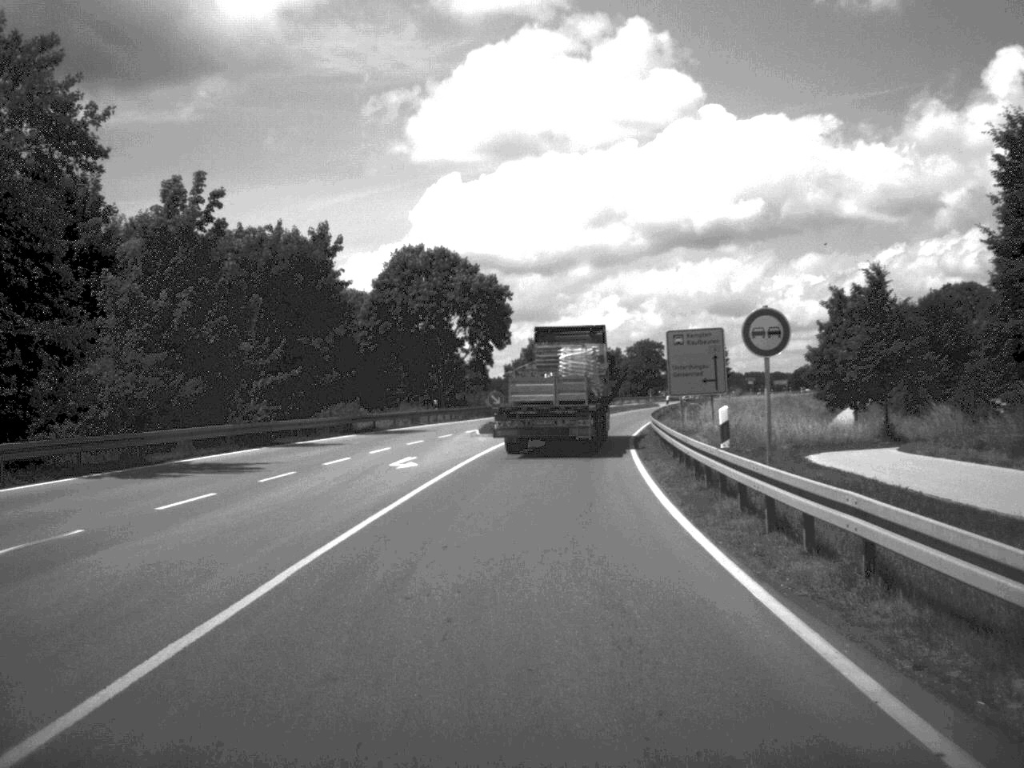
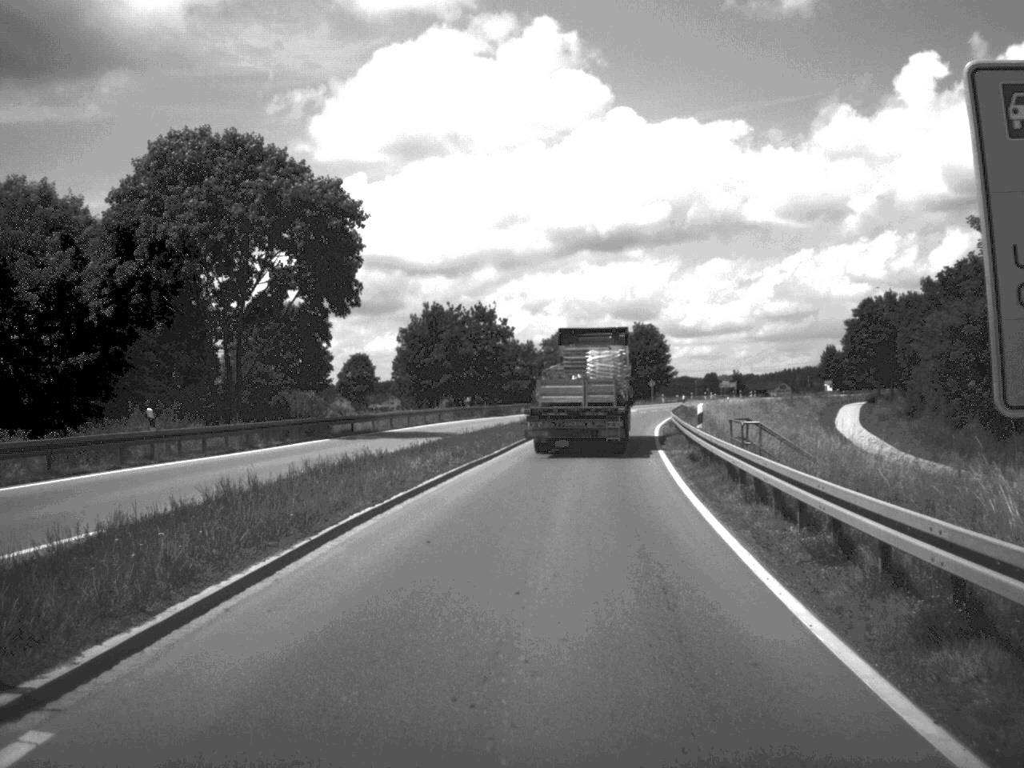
(+1.5, +41.3) m; +4°
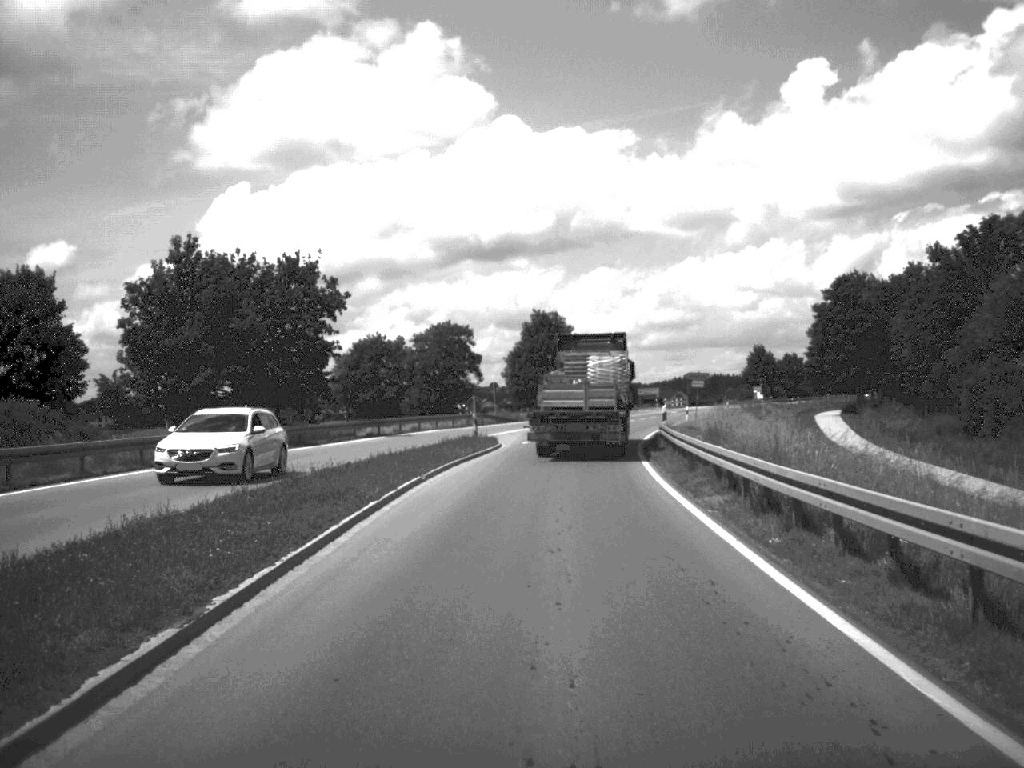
(+1.7, +39.4) m; +5°
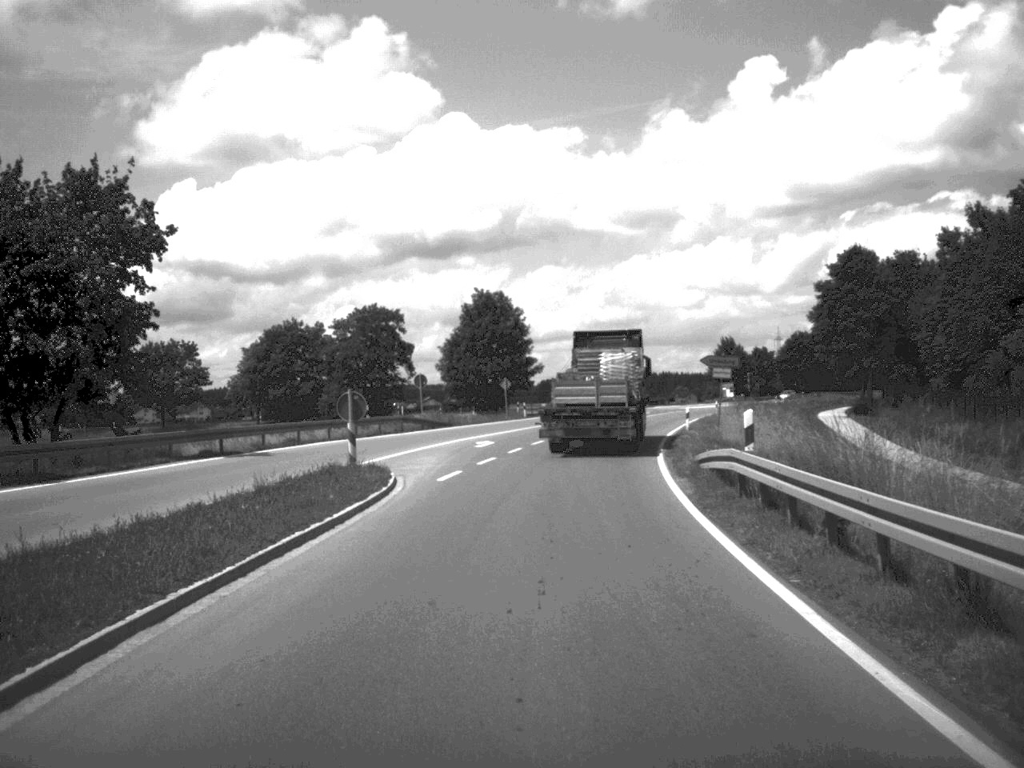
(+0.4, +21.8) m; +2°
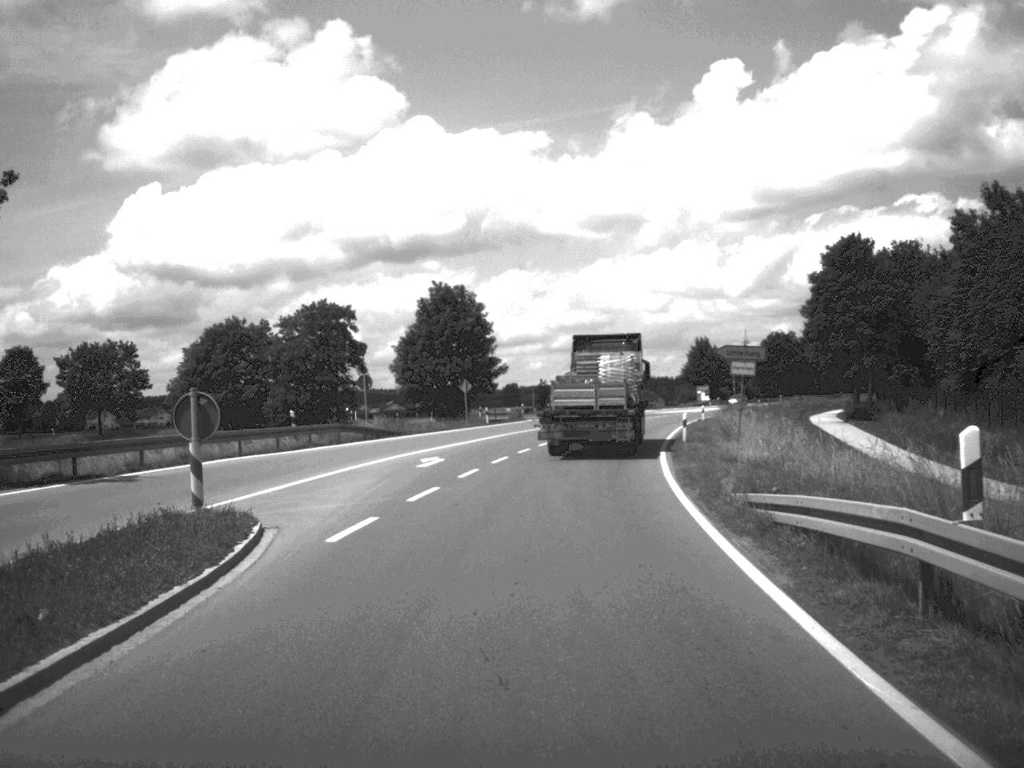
(+0.1, +9.7) m; +2°
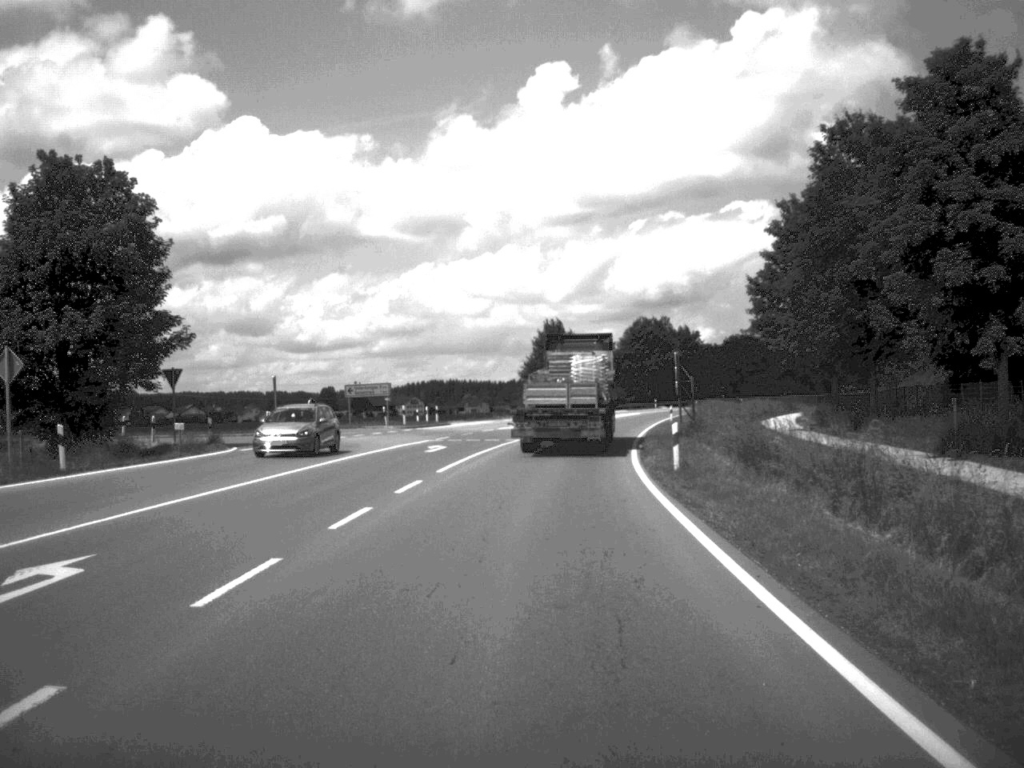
(+3.7, +51.4) m; +8°
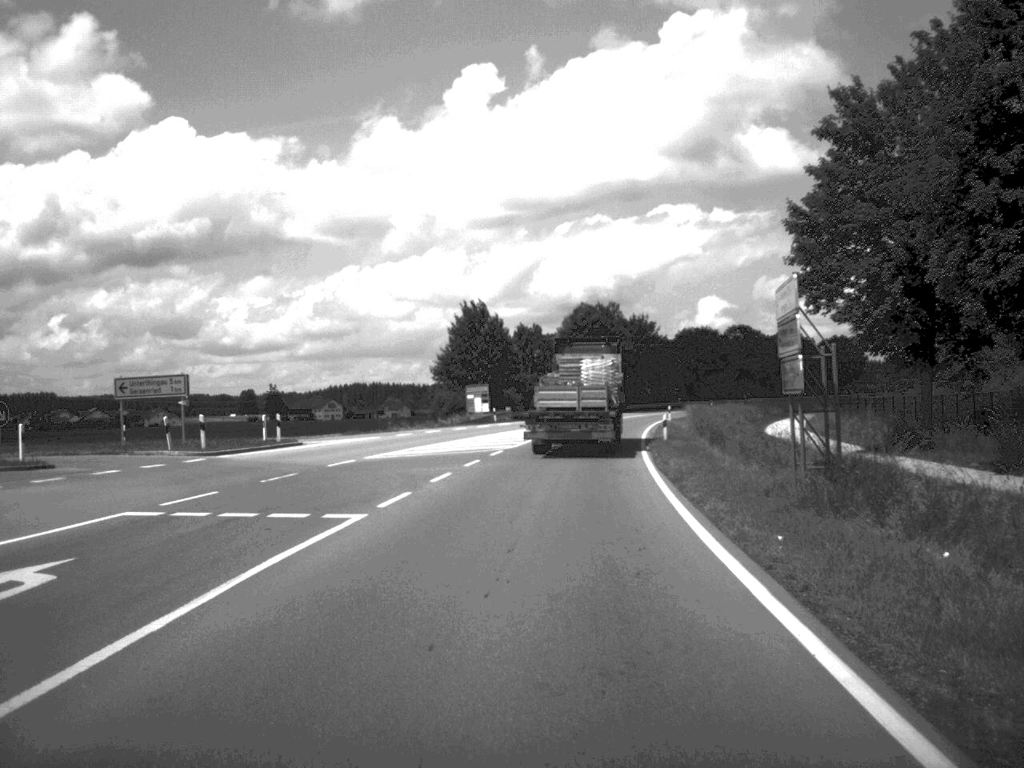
(+0.8, +29.9) m; +3°
